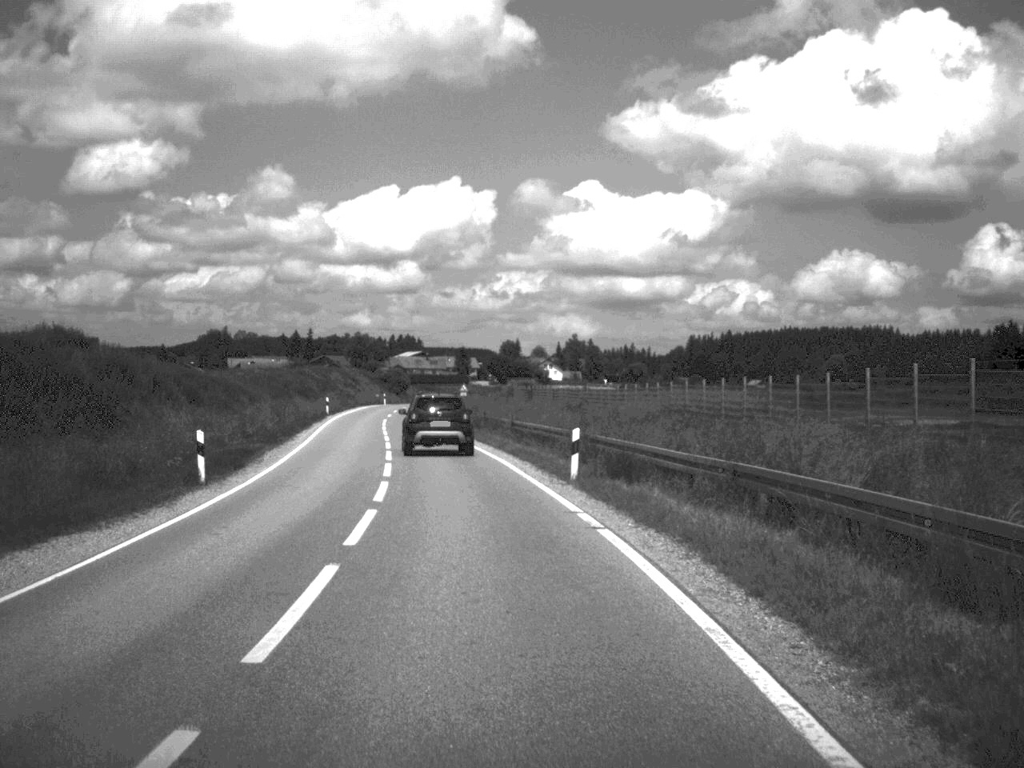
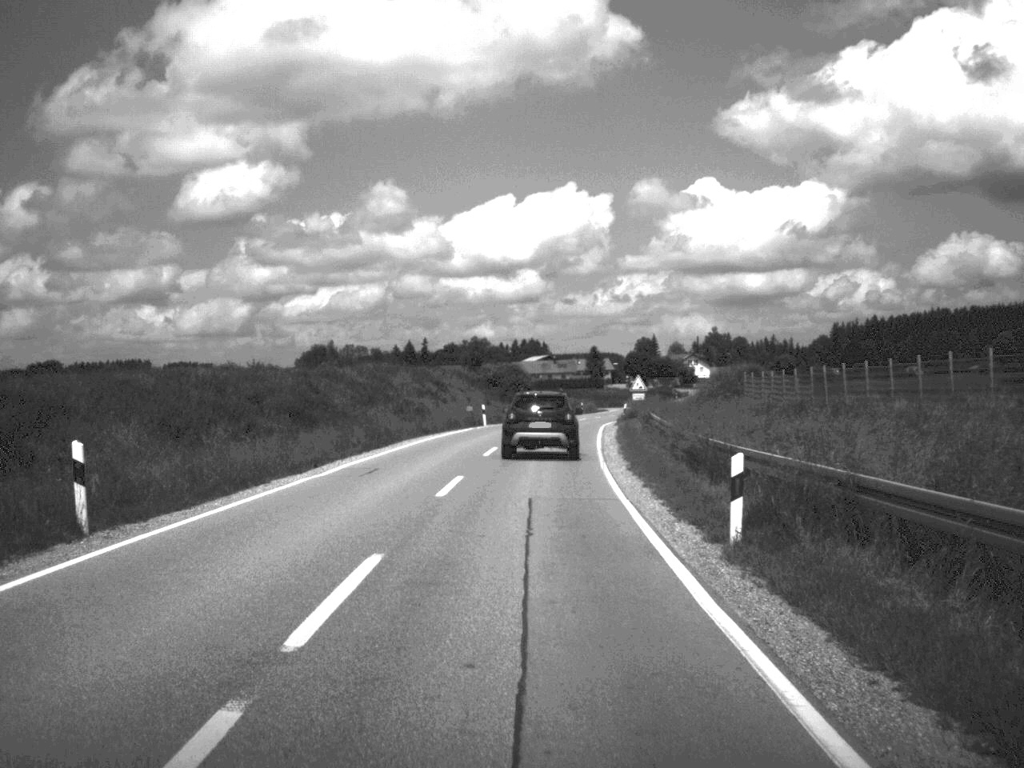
(-5.1, +59.0) m; -6°
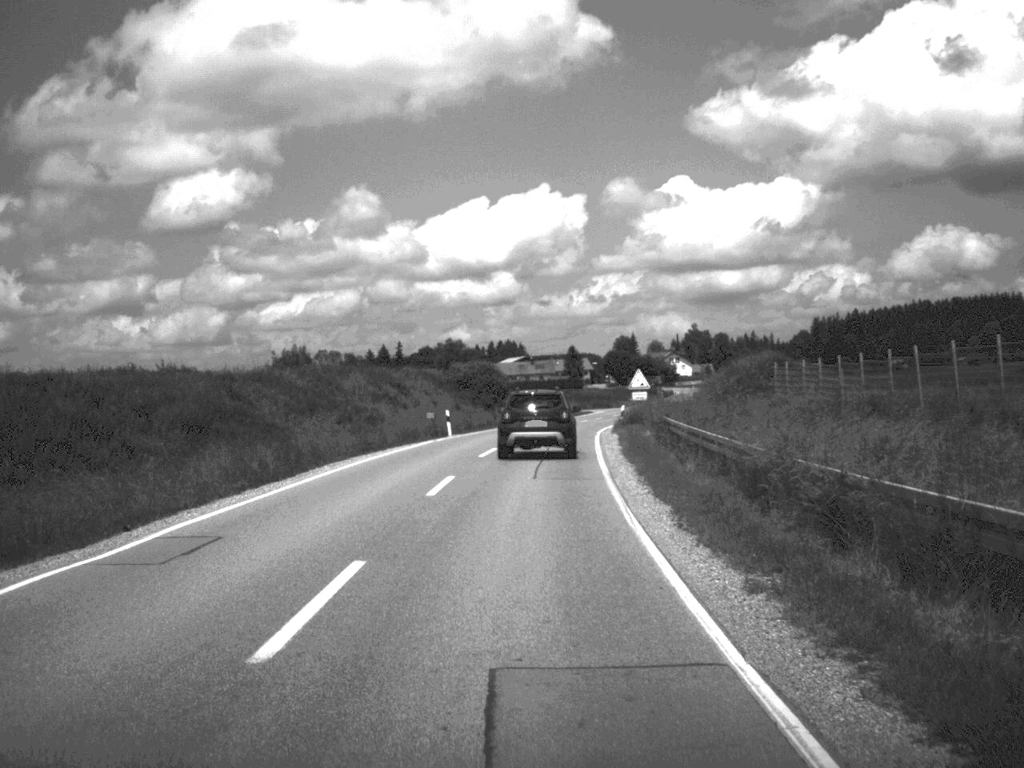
(+0.1, +11.9) m; +1°
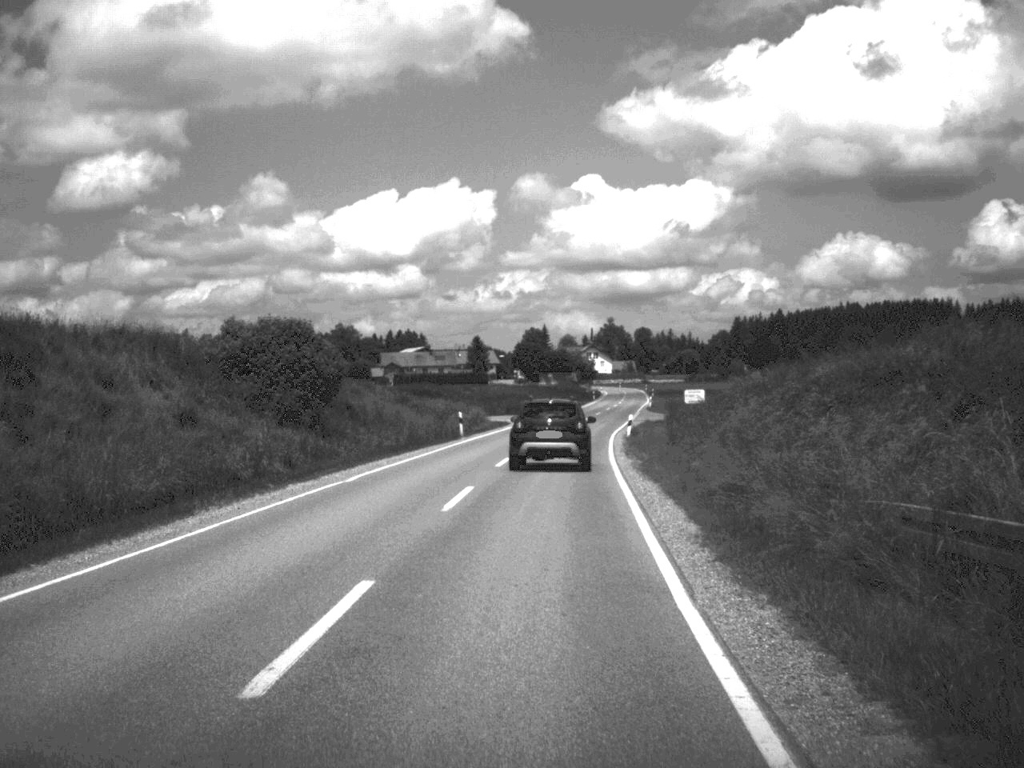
(+1.5, +47.5) m; +4°
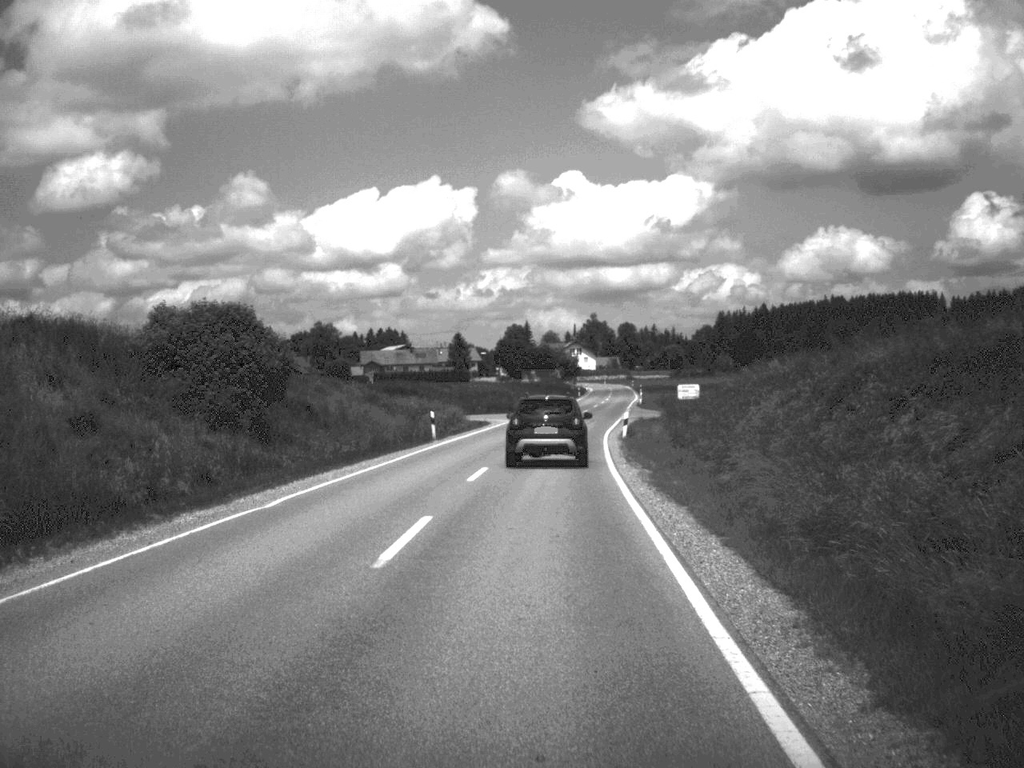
(+0.1, +11.1) m; +1°
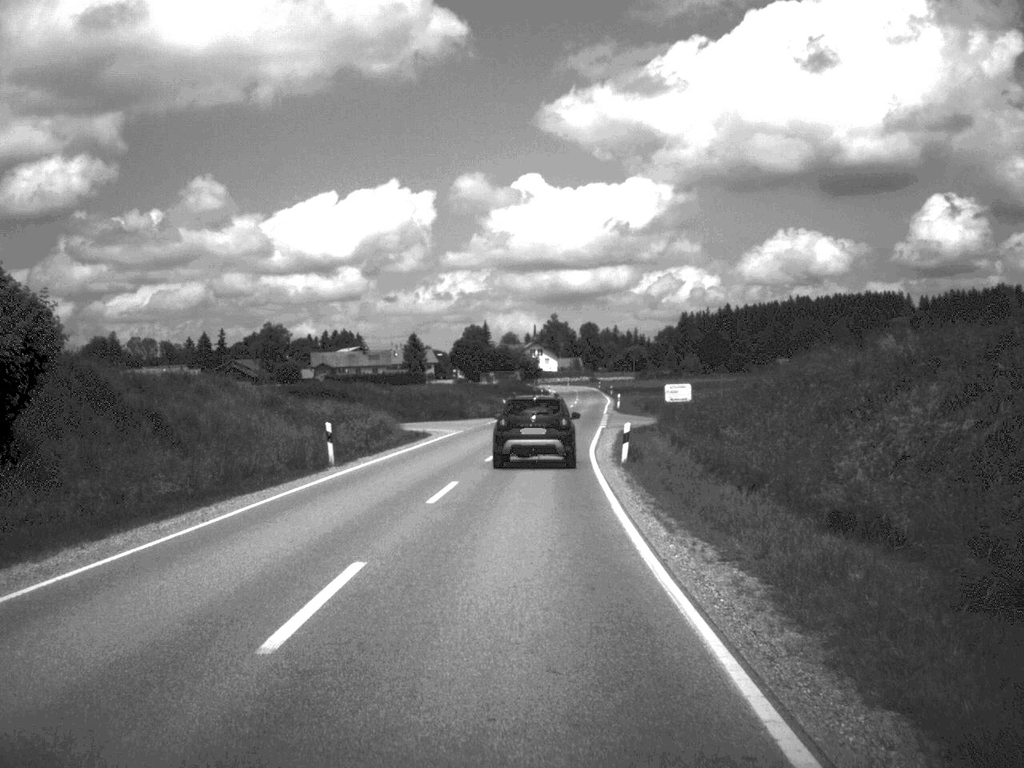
(+0.1, +11.1) m; +1°
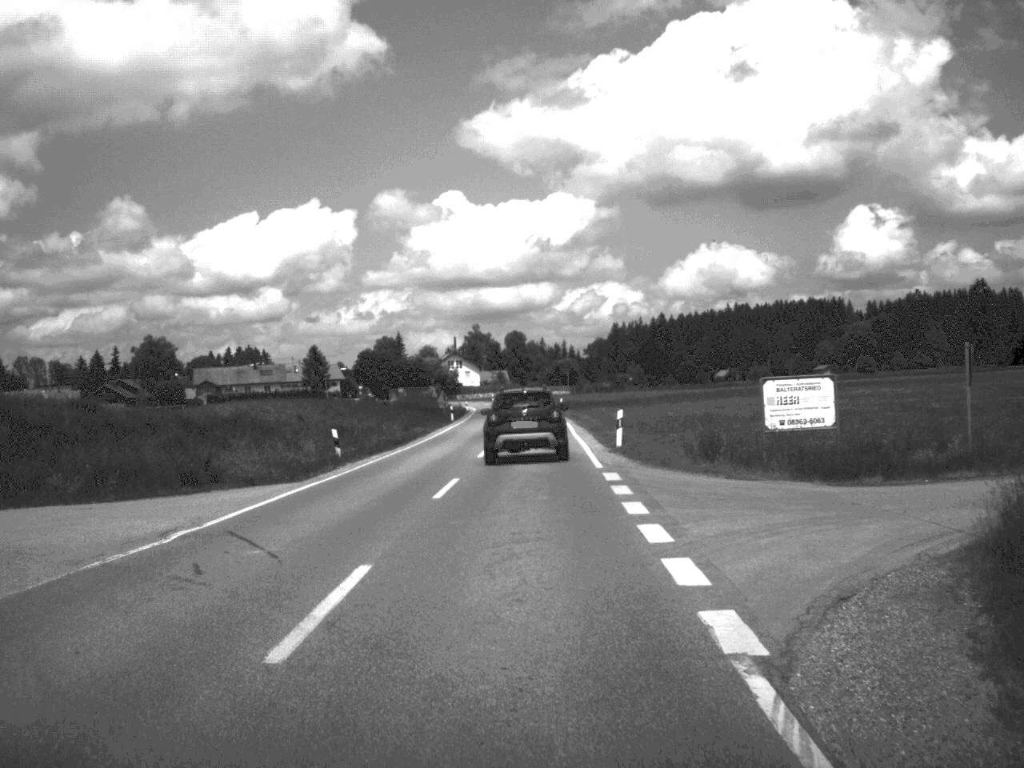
(+1.3, +47.0) m; +3°
